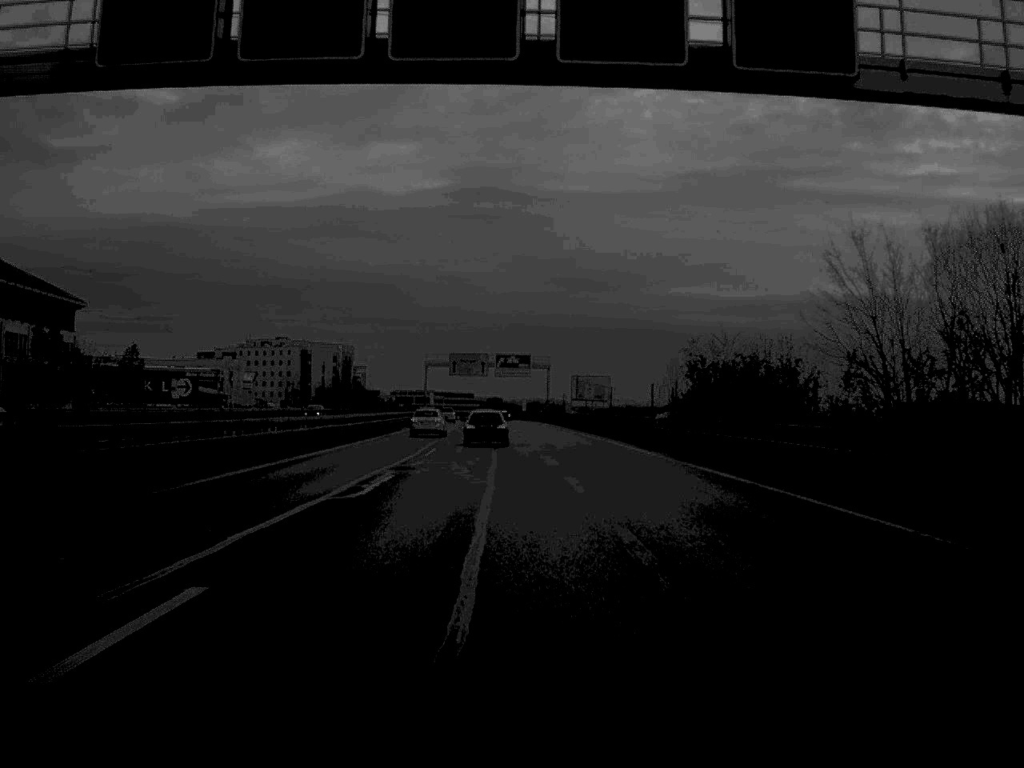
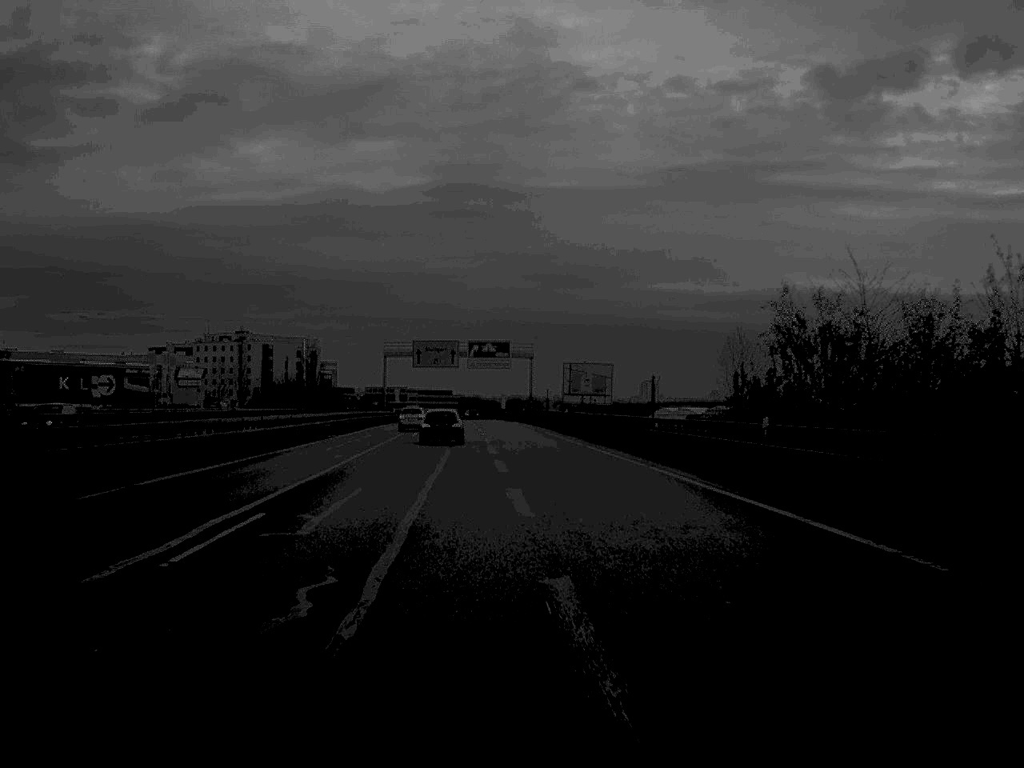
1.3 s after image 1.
(+0.2, +28.2) m; +1°
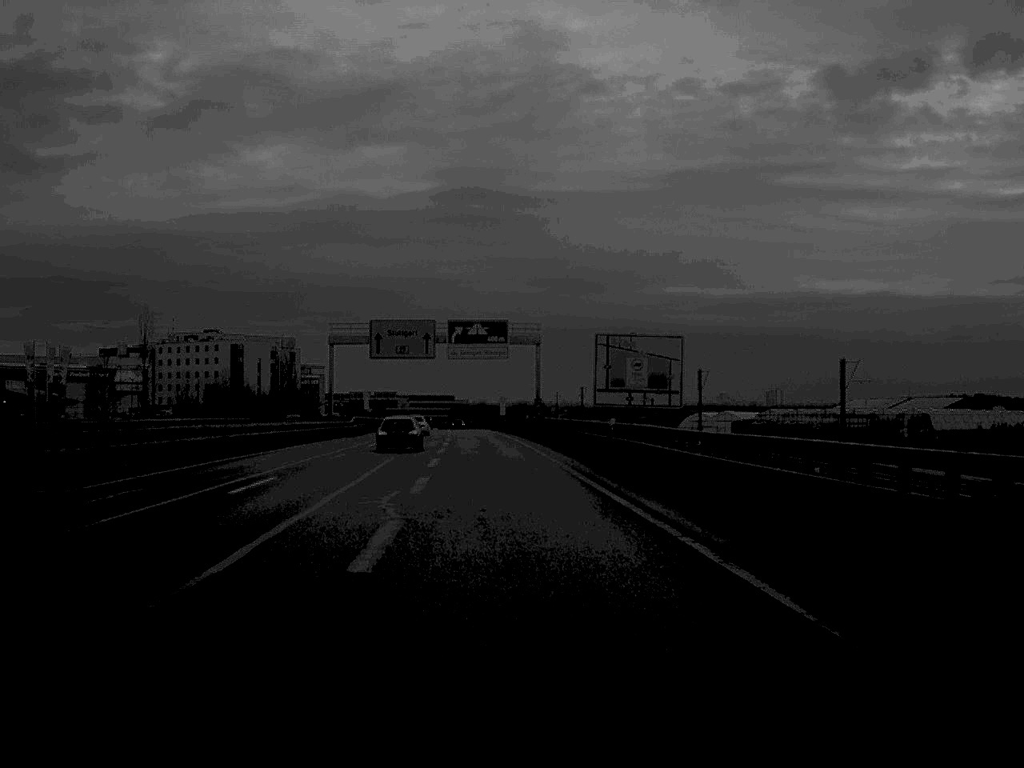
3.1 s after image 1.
(+0.1, +41.1) m; 0°
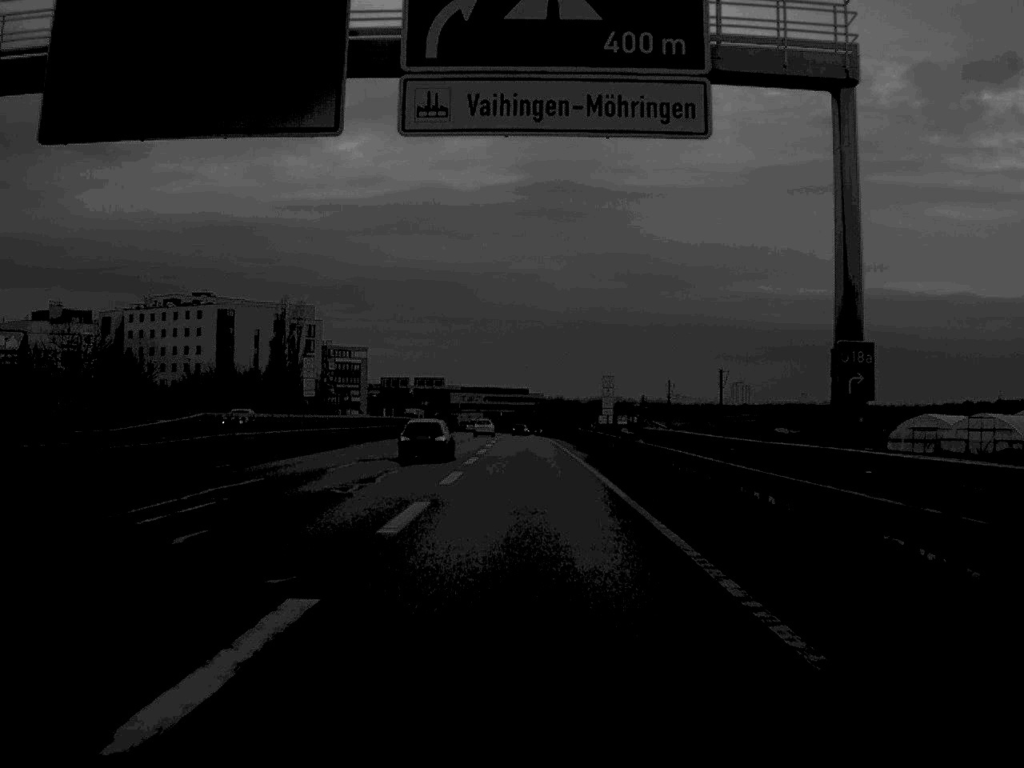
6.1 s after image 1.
(-2.8, +79.4) m; -3°
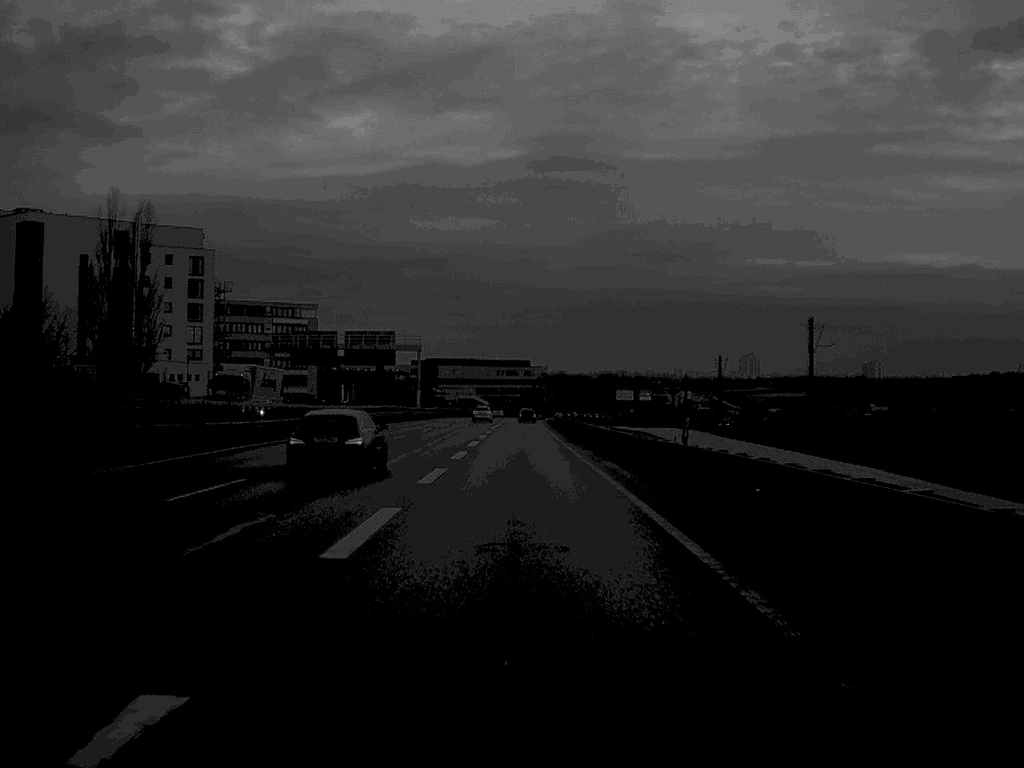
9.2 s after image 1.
(-0.1, +87.4) m; 0°
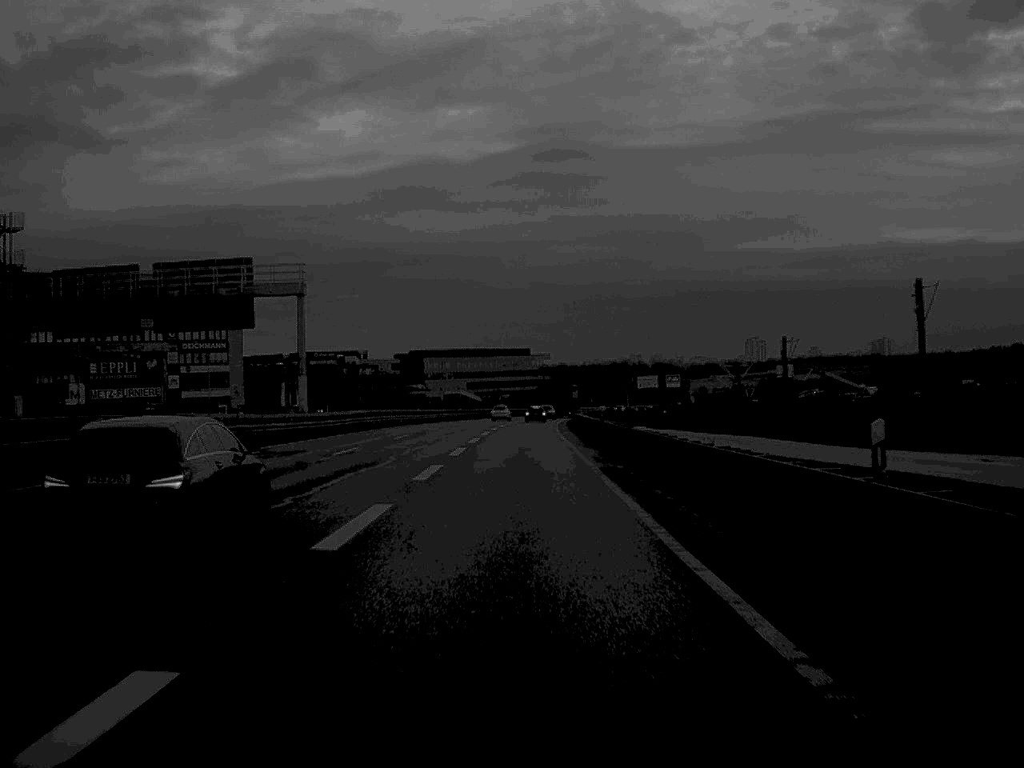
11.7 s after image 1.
(0.0, +70.7) m; 0°
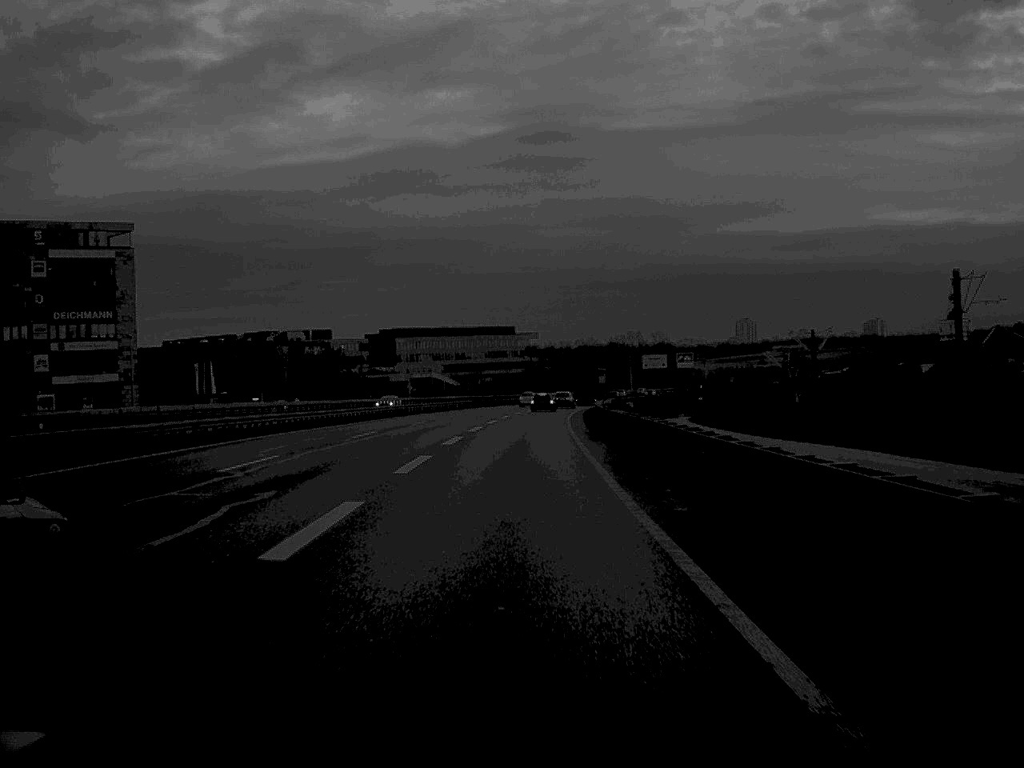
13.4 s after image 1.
(+0.1, +49.1) m; +1°
